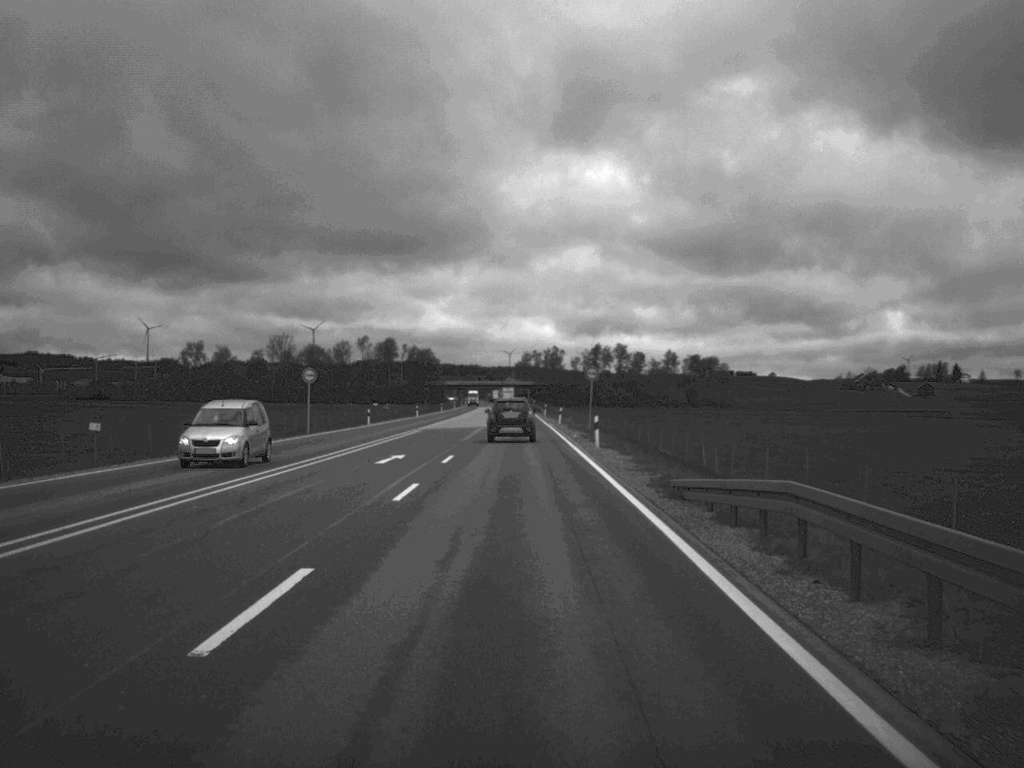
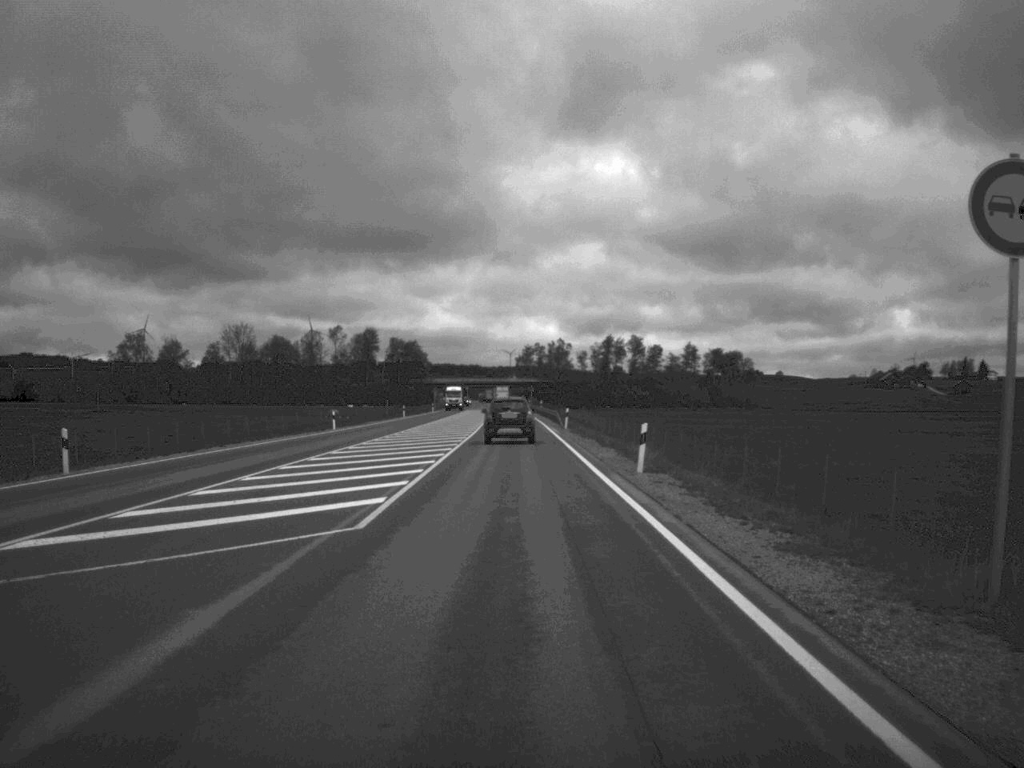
(-0.2, +58.0) m; 0°
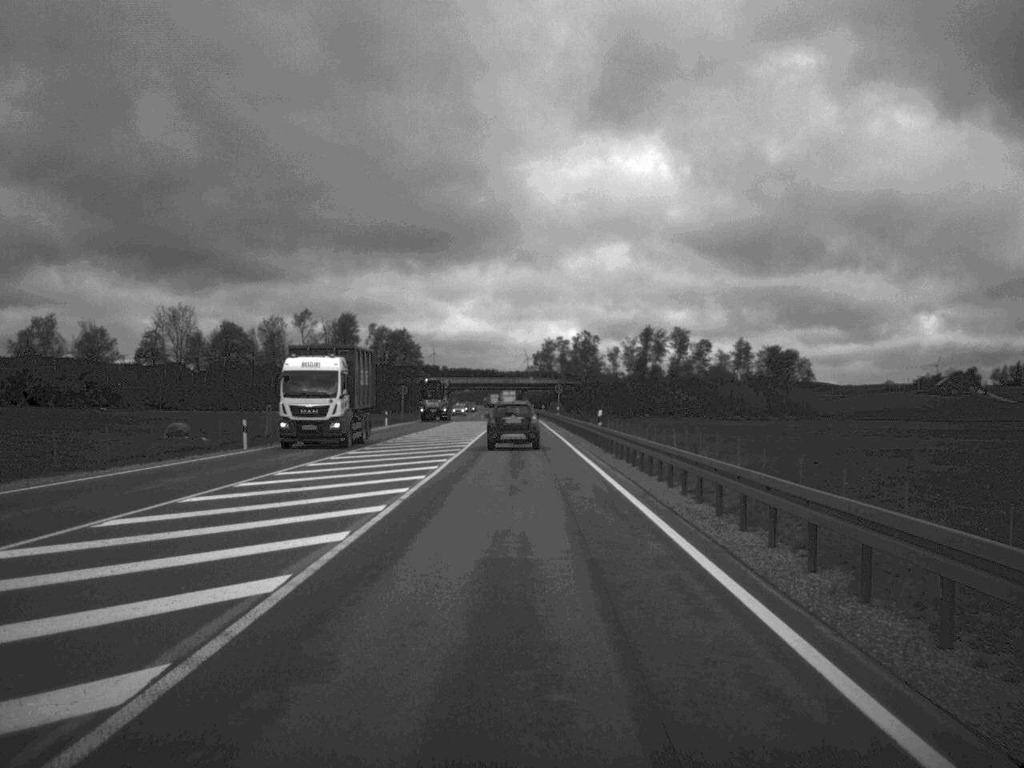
(-0.7, +73.6) m; -1°
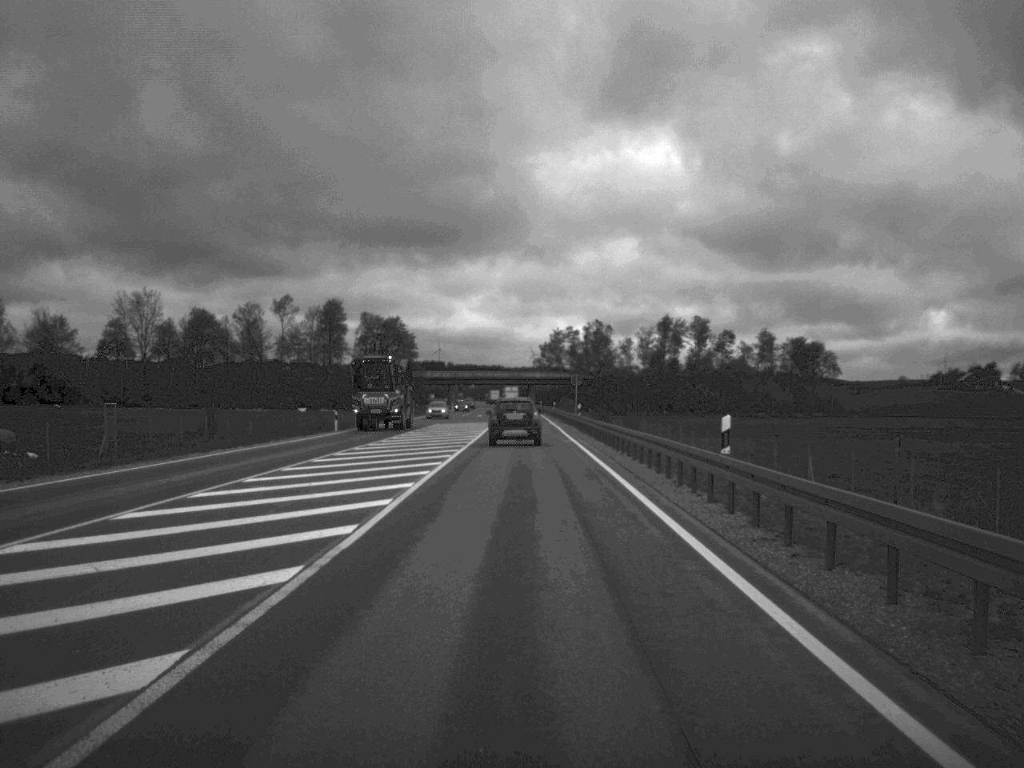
(-0.1, +28.0) m; 0°
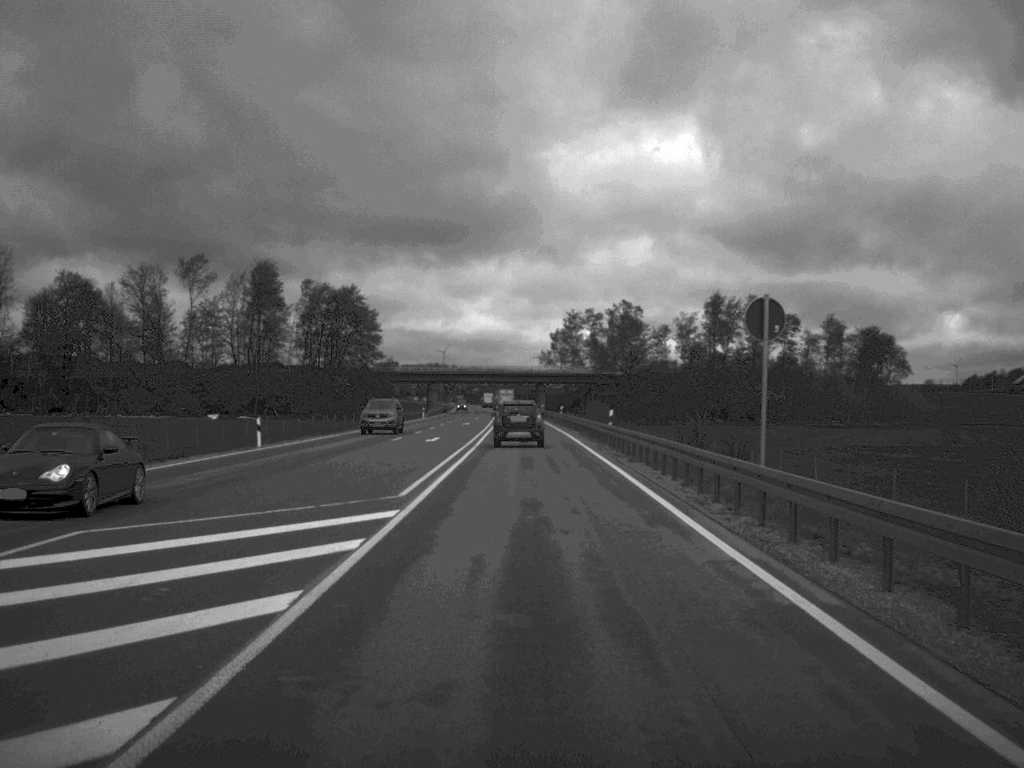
(-0.4, +69.9) m; 0°
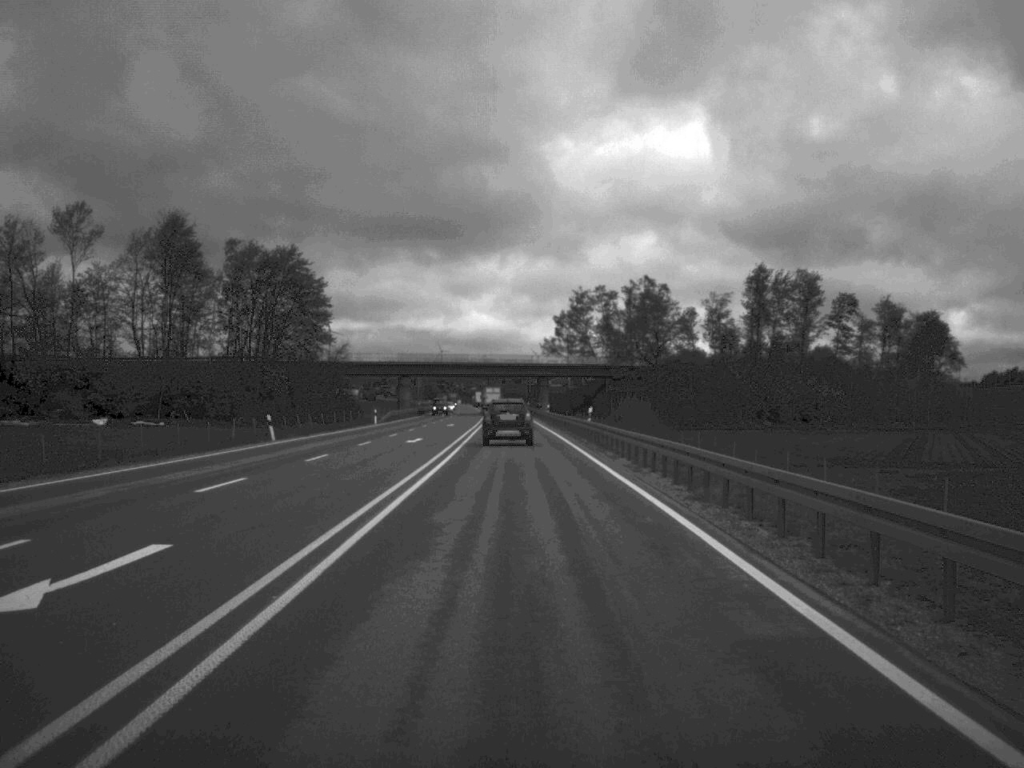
(0.0, +43.5) m; 0°
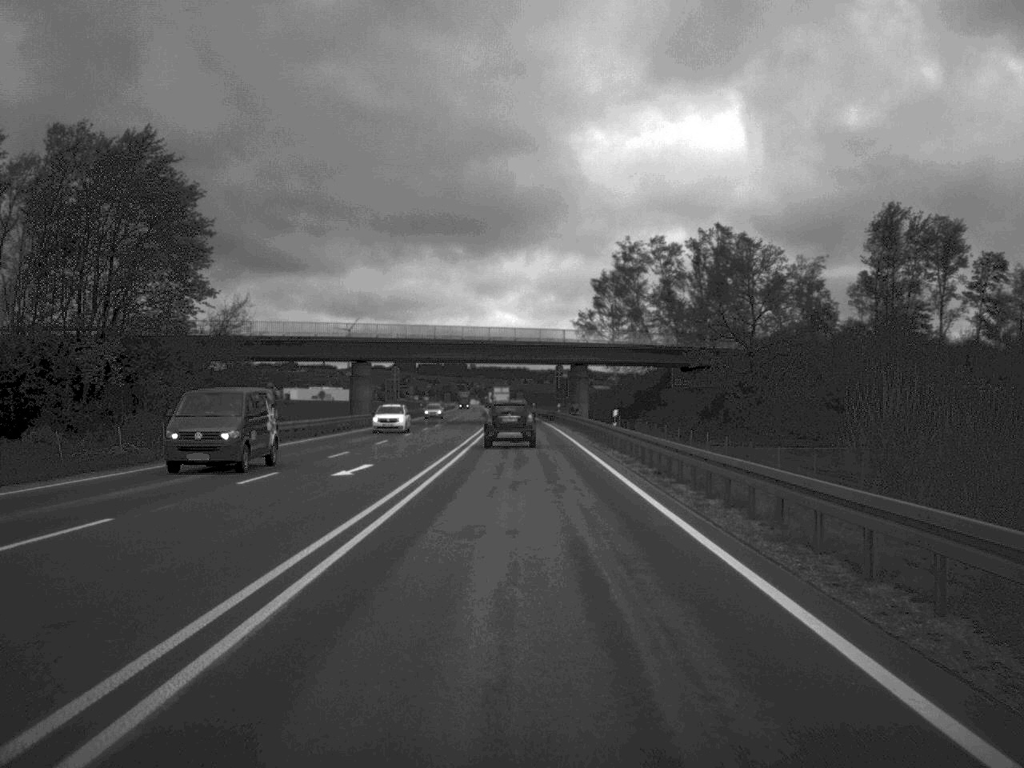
(-0.5, +56.9) m; -1°
